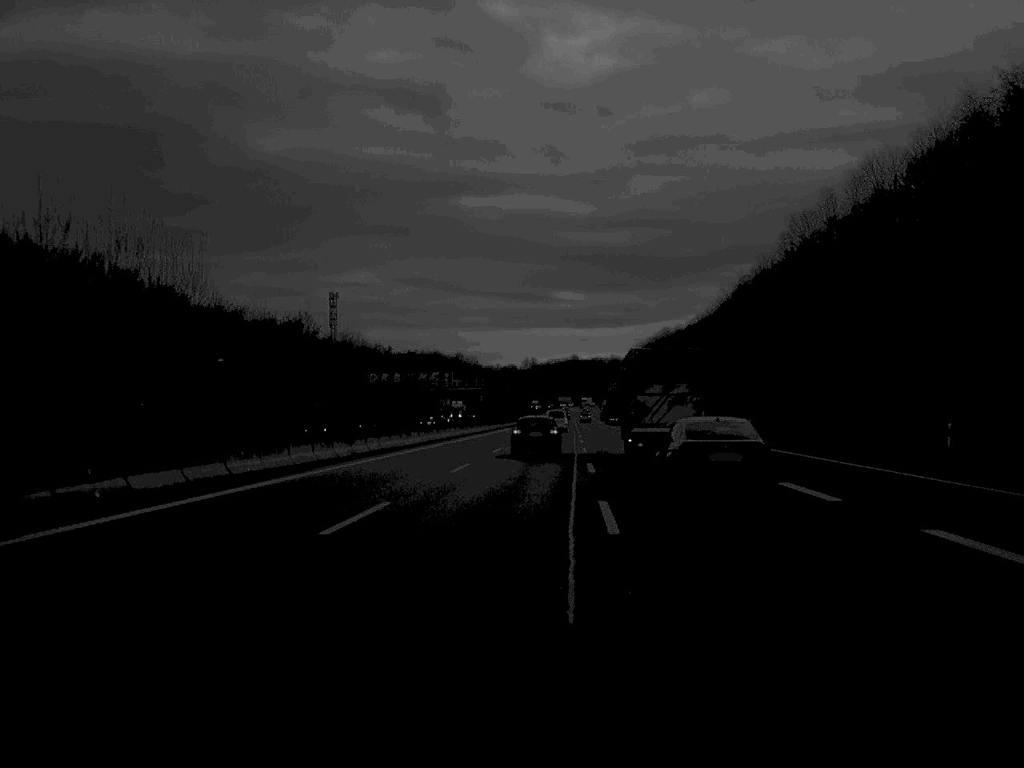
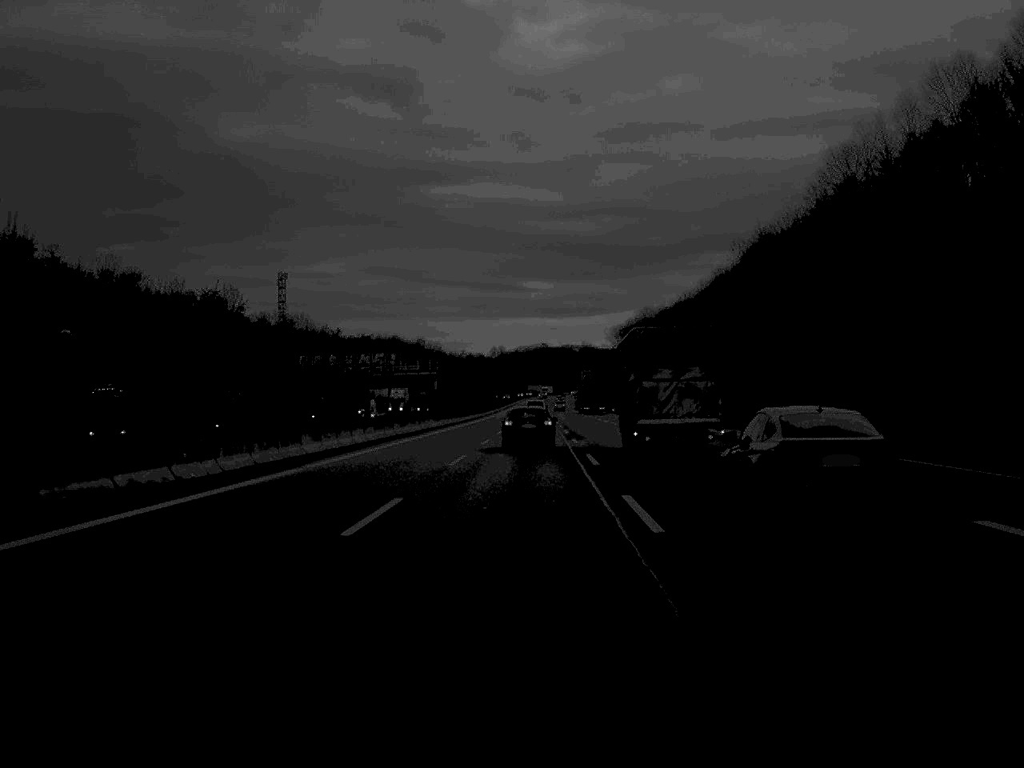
(+0.4, +36.5) m; +1°
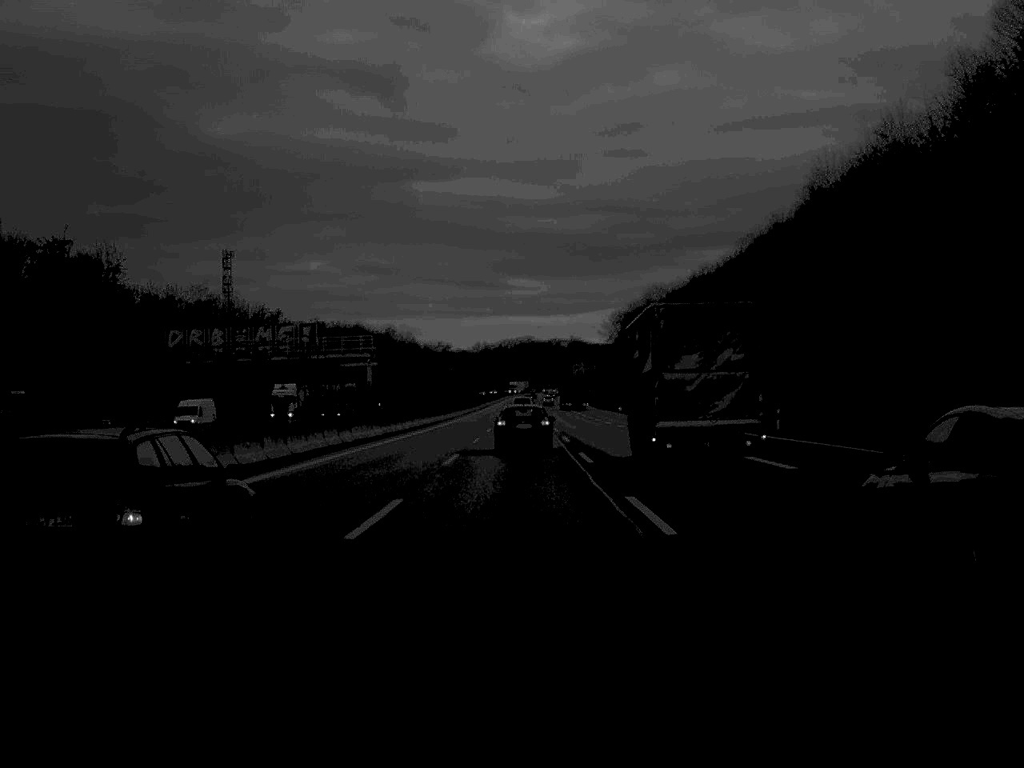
(+0.3, +53.8) m; +1°
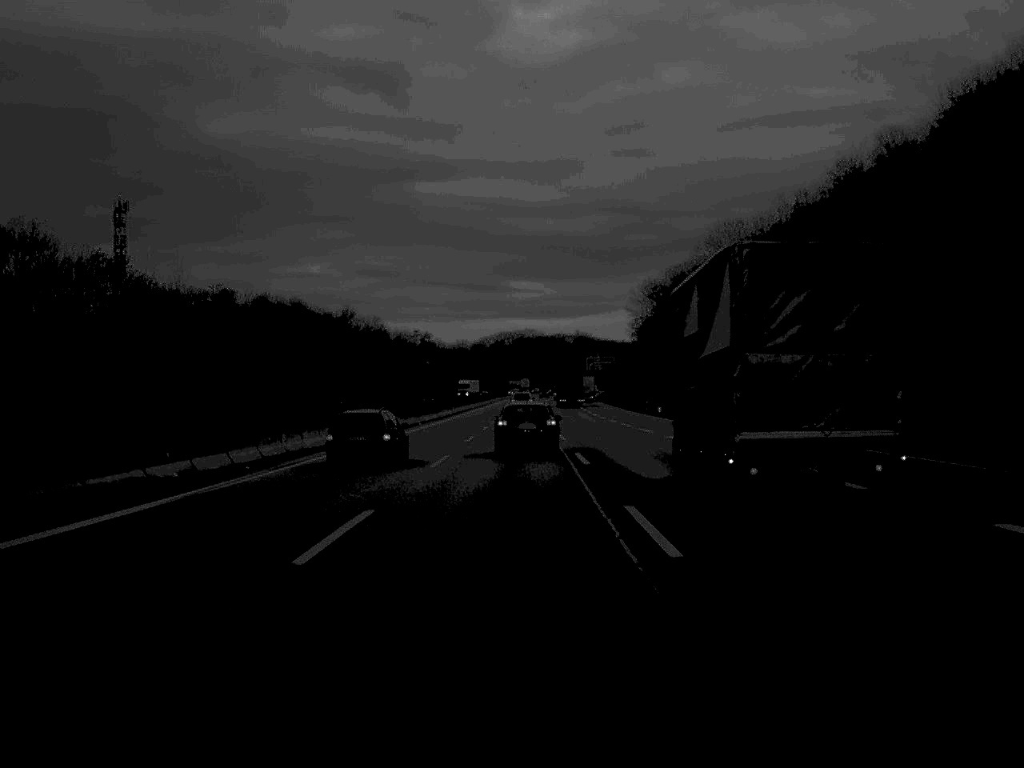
(0.0, +91.0) m; 0°
